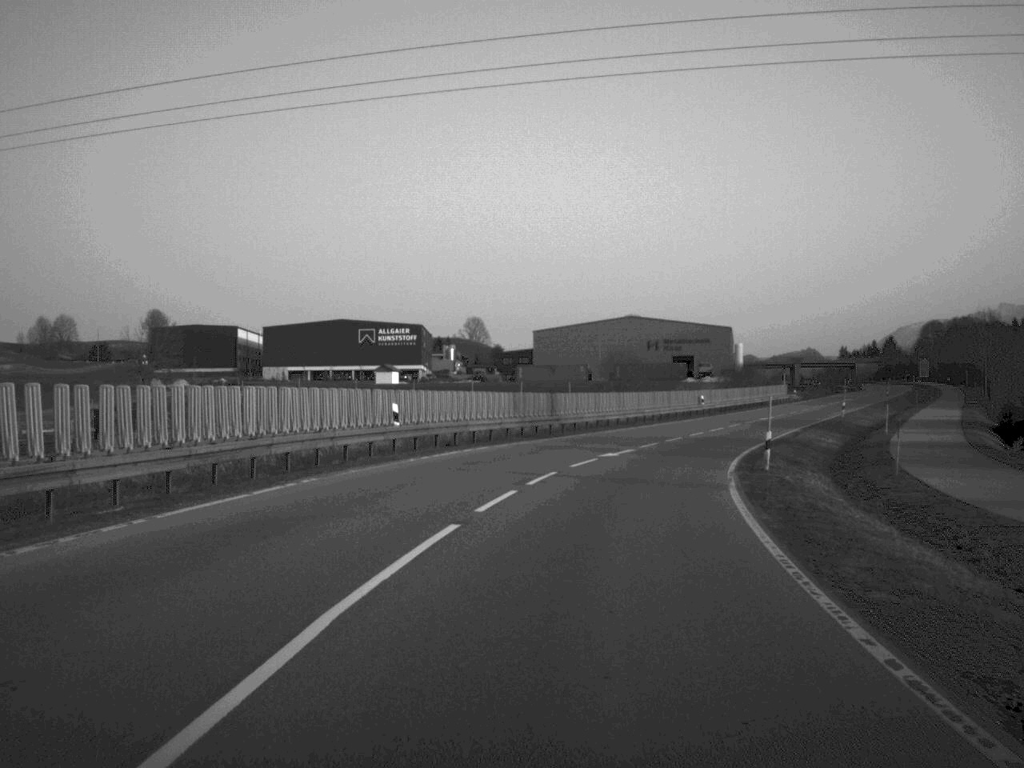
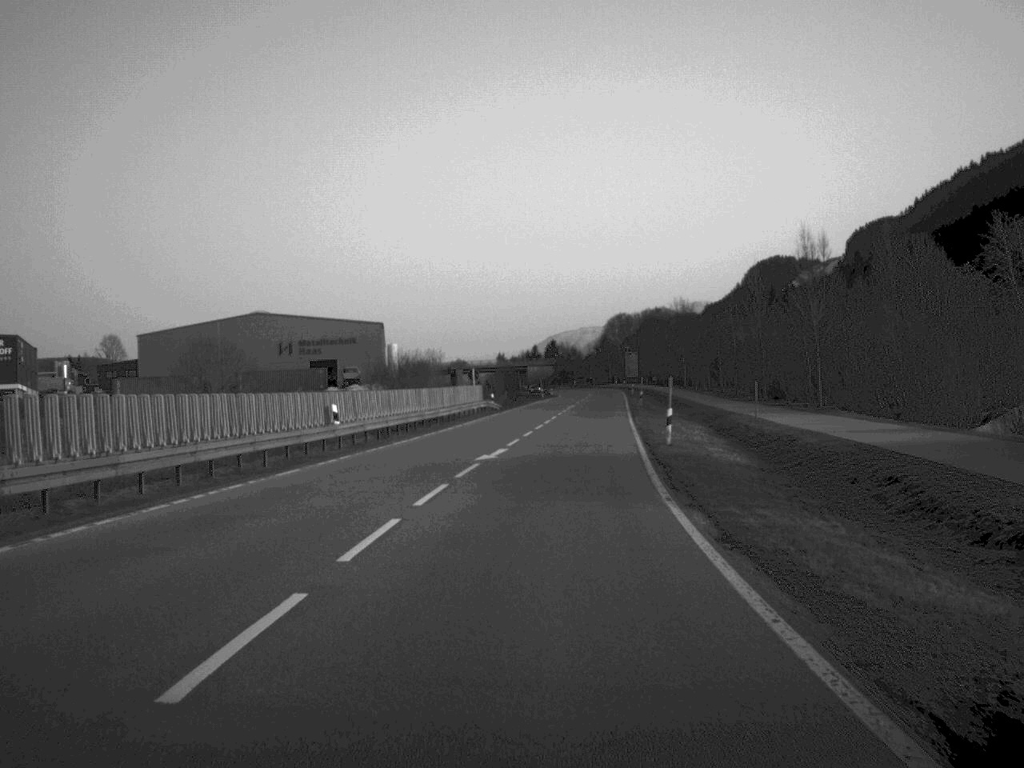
(+6.6, +46.1) m; +16°
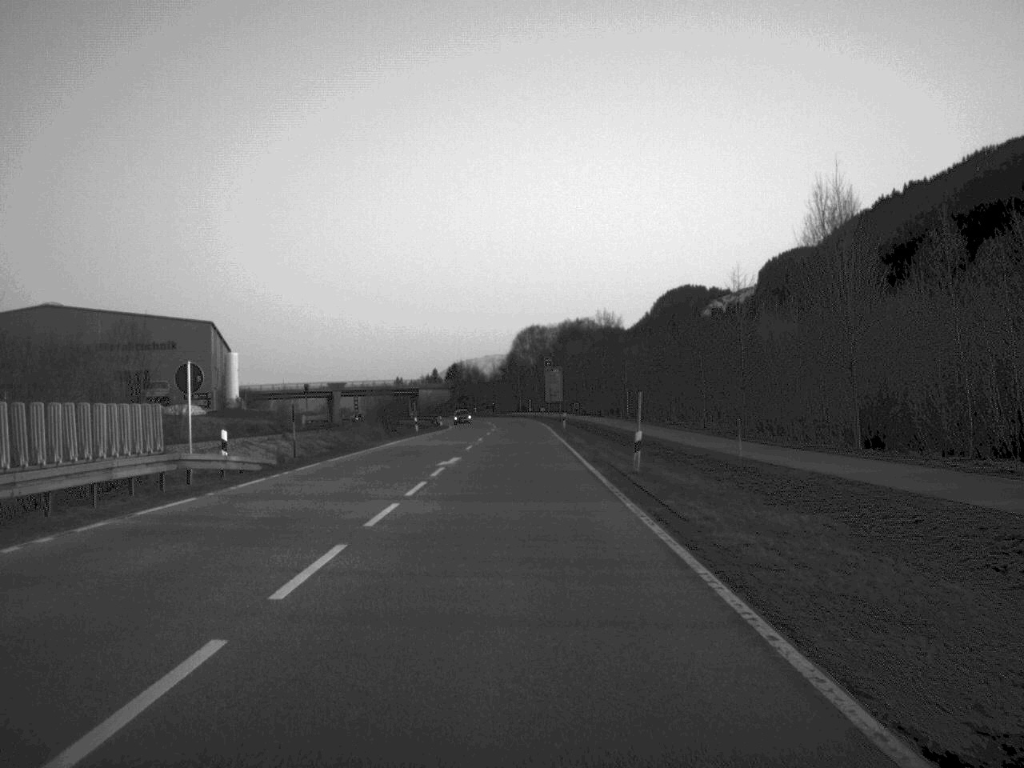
(+2.4, +50.3) m; +4°
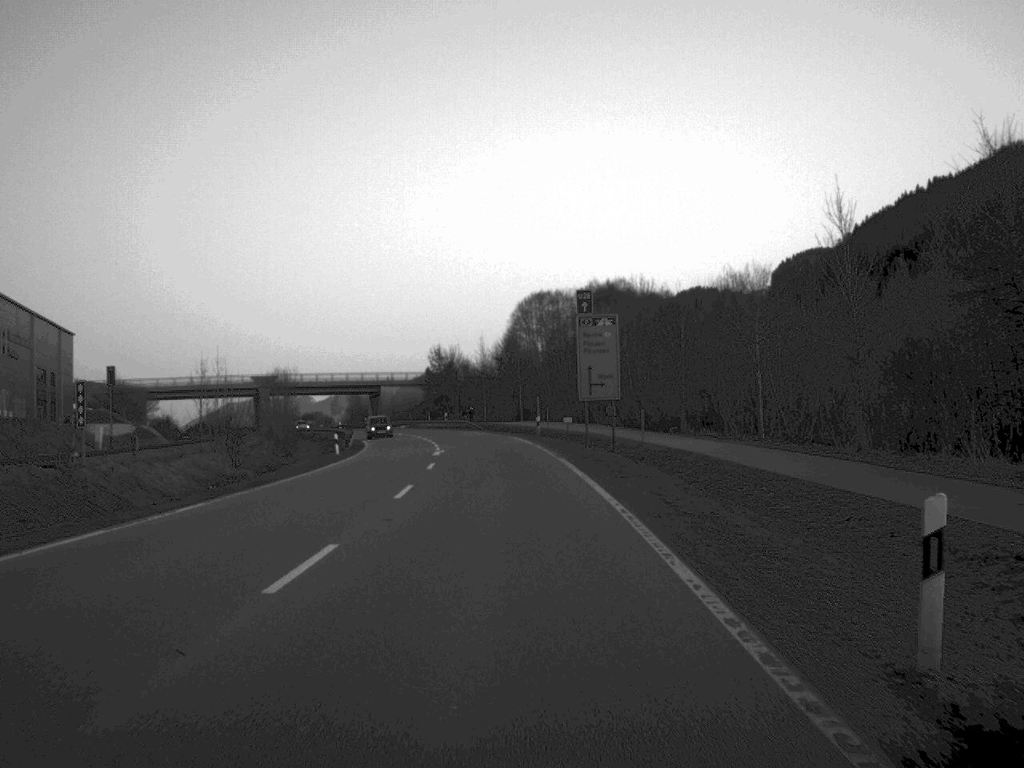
(+0.1, +71.2) m; 0°
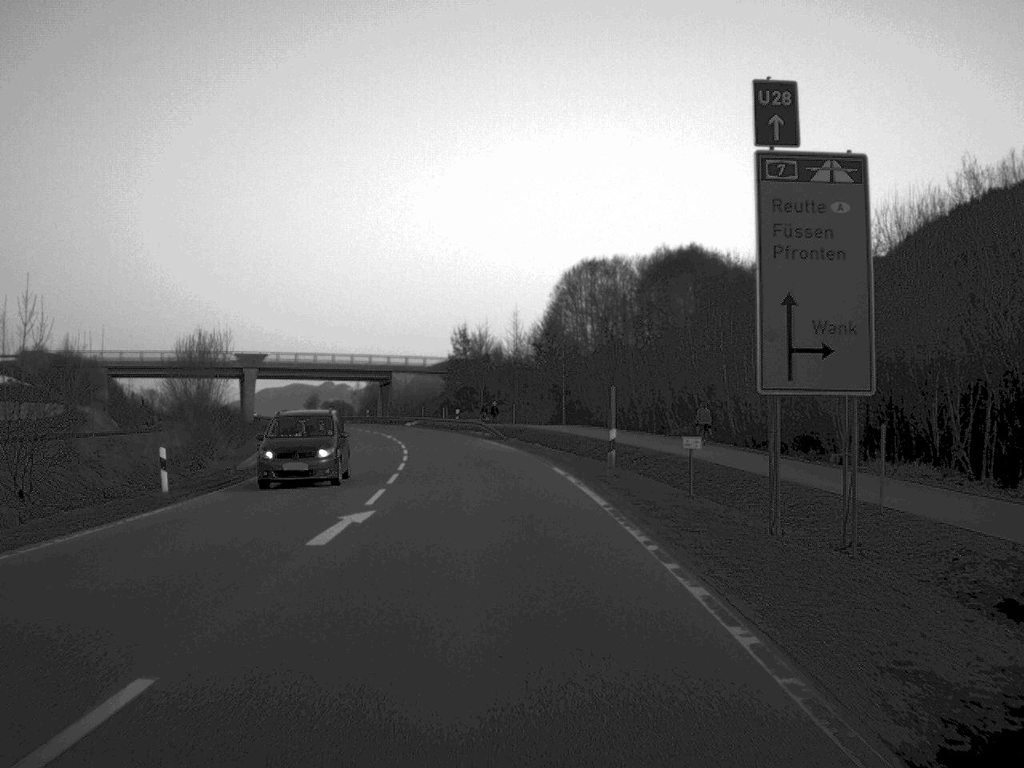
(-0.4, +31.3) m; -2°
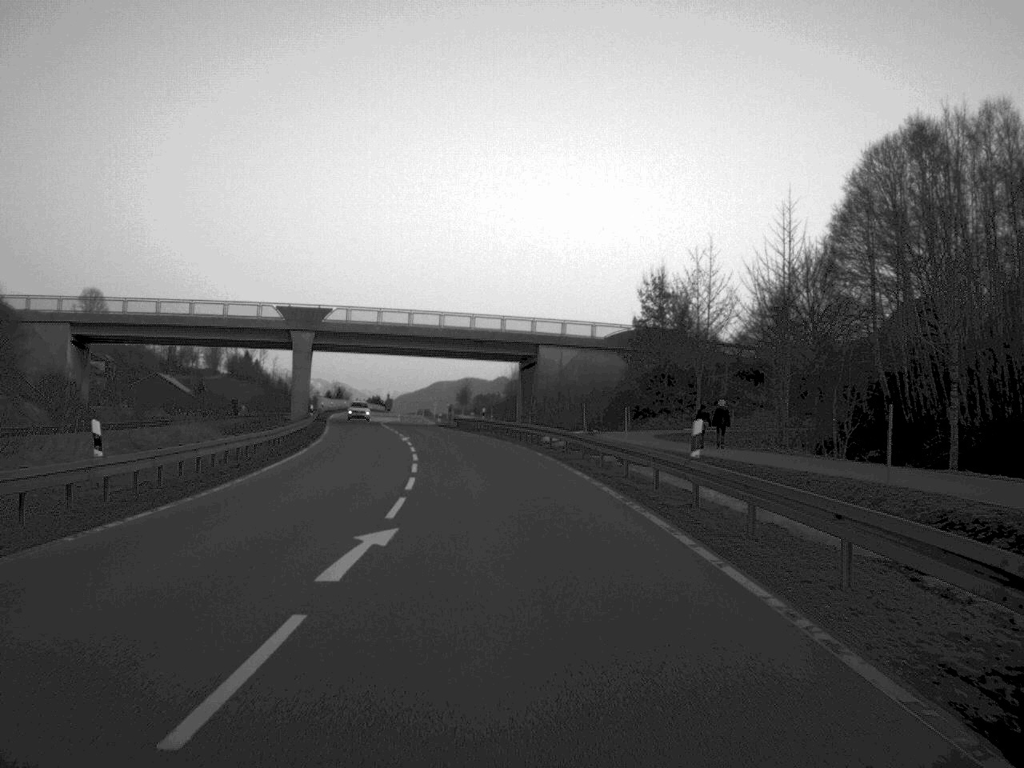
(-3.8, +57.2) m; -8°
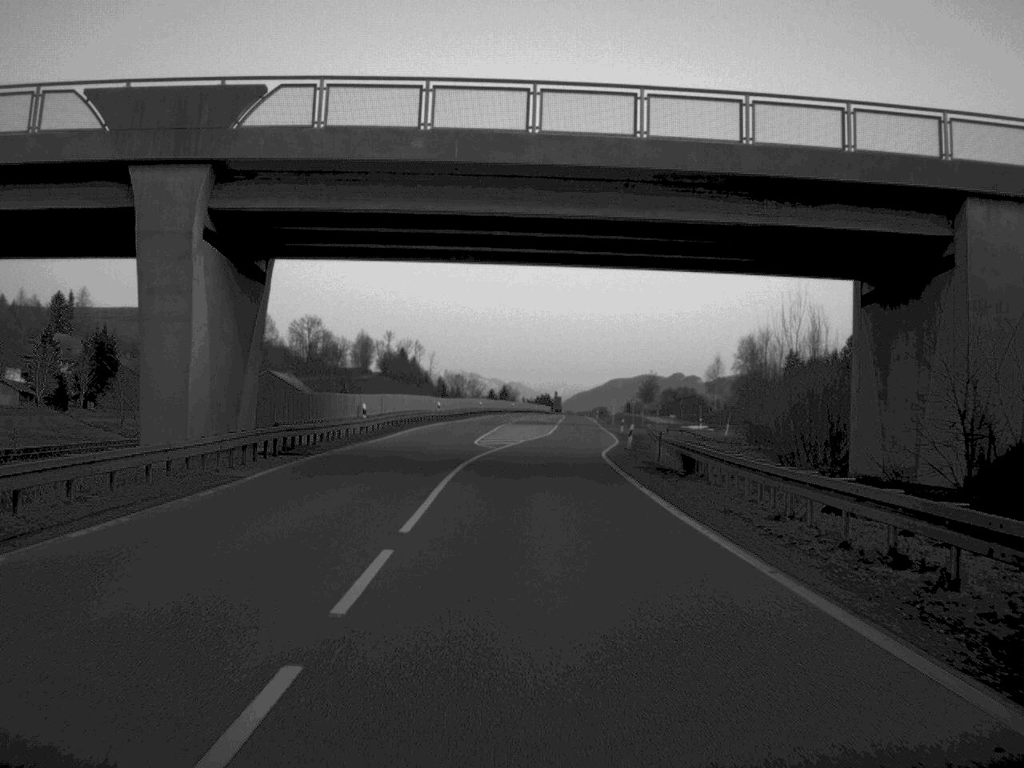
(-4.5, +61.6) m; -8°
